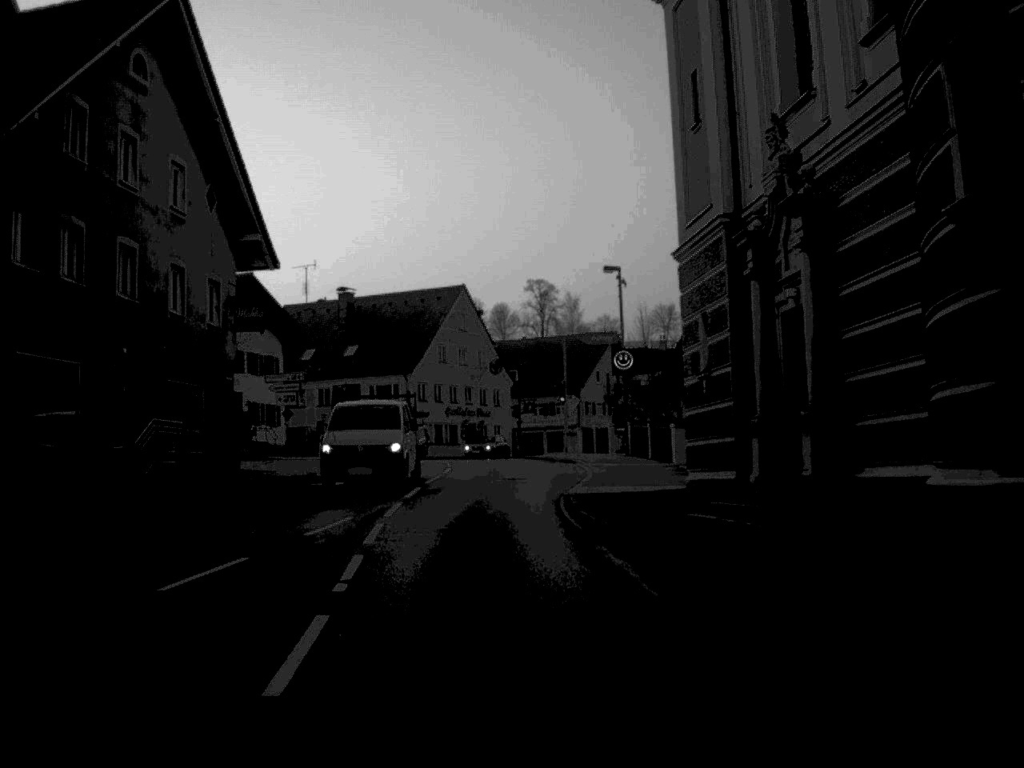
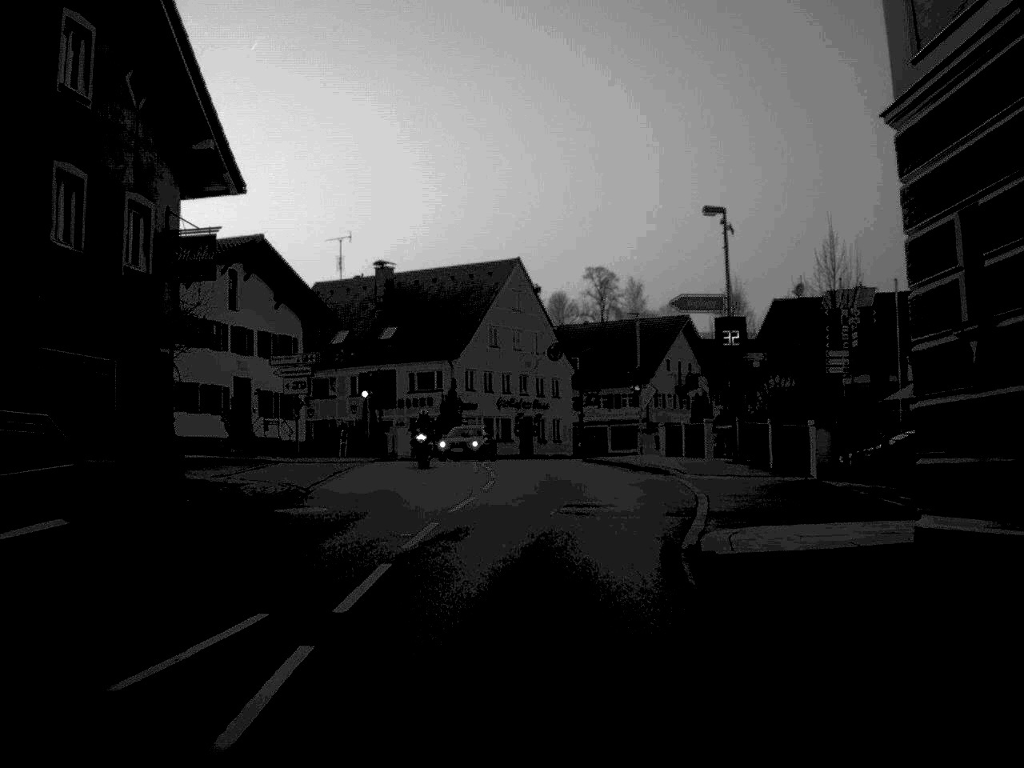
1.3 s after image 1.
(-0.3, +10.7) m; -2°
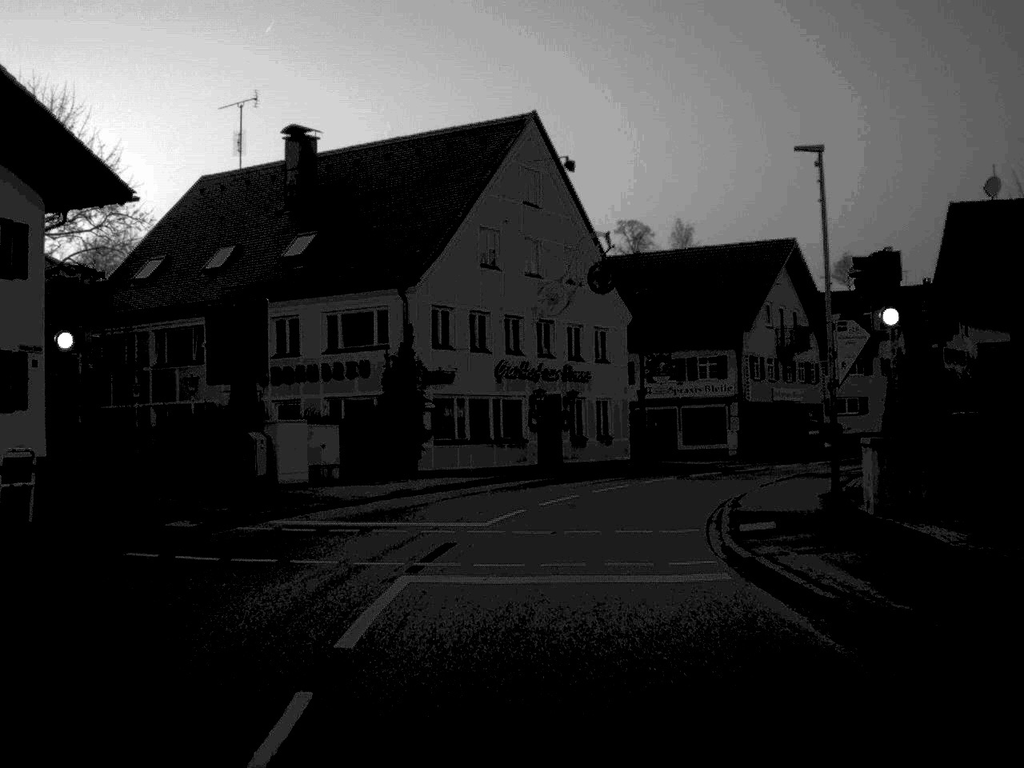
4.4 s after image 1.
(+0.1, +32.6) m; -1°
